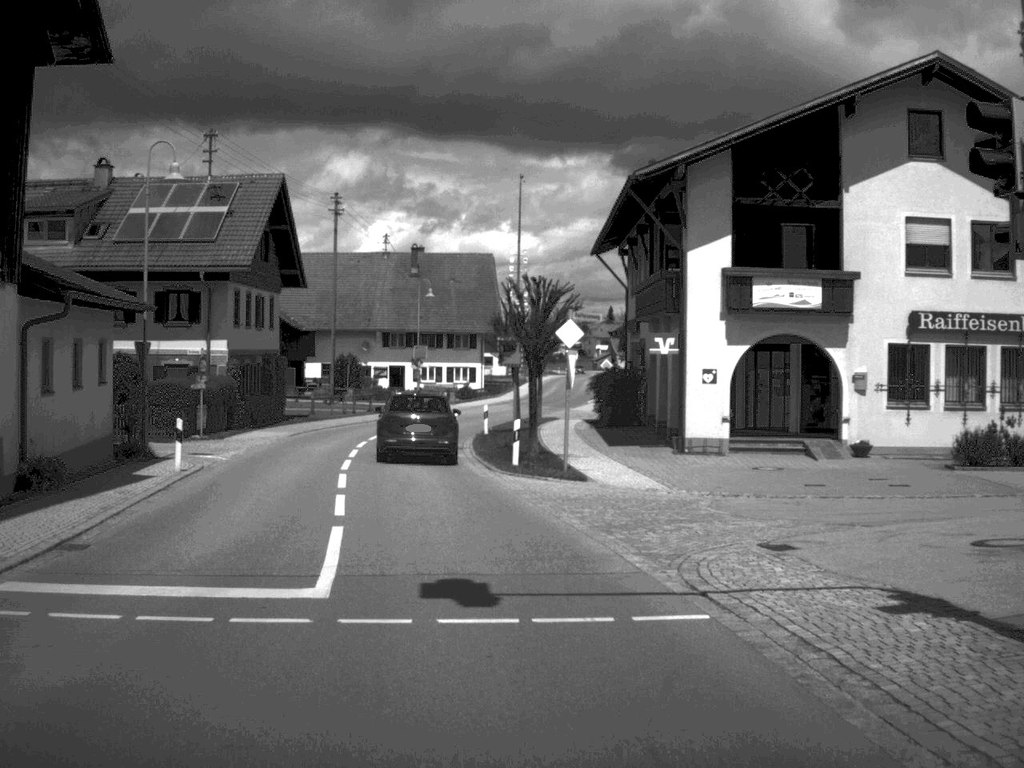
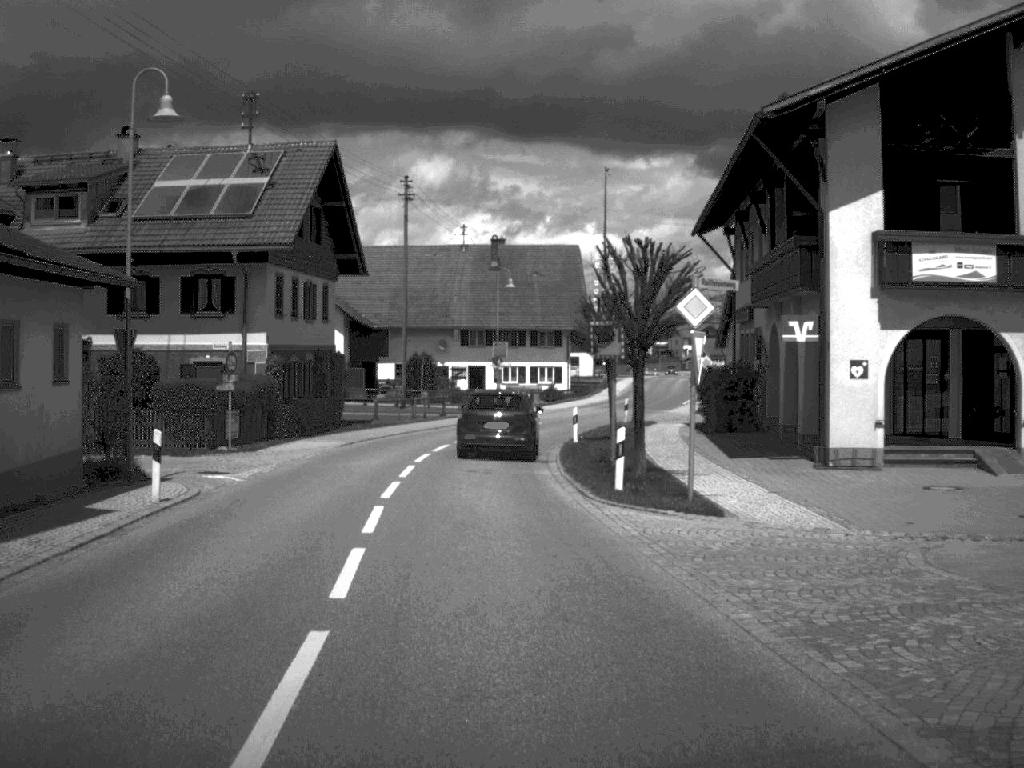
(-0.2, +6.9) m; -4°
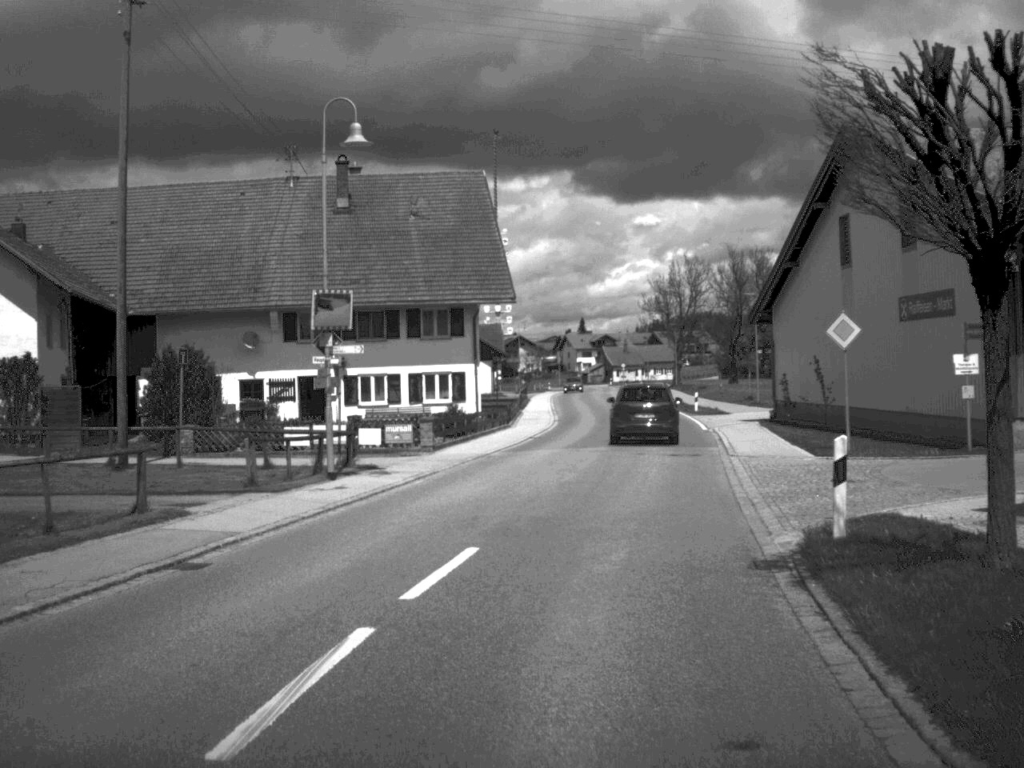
(-0.2, +39.5) m; +6°
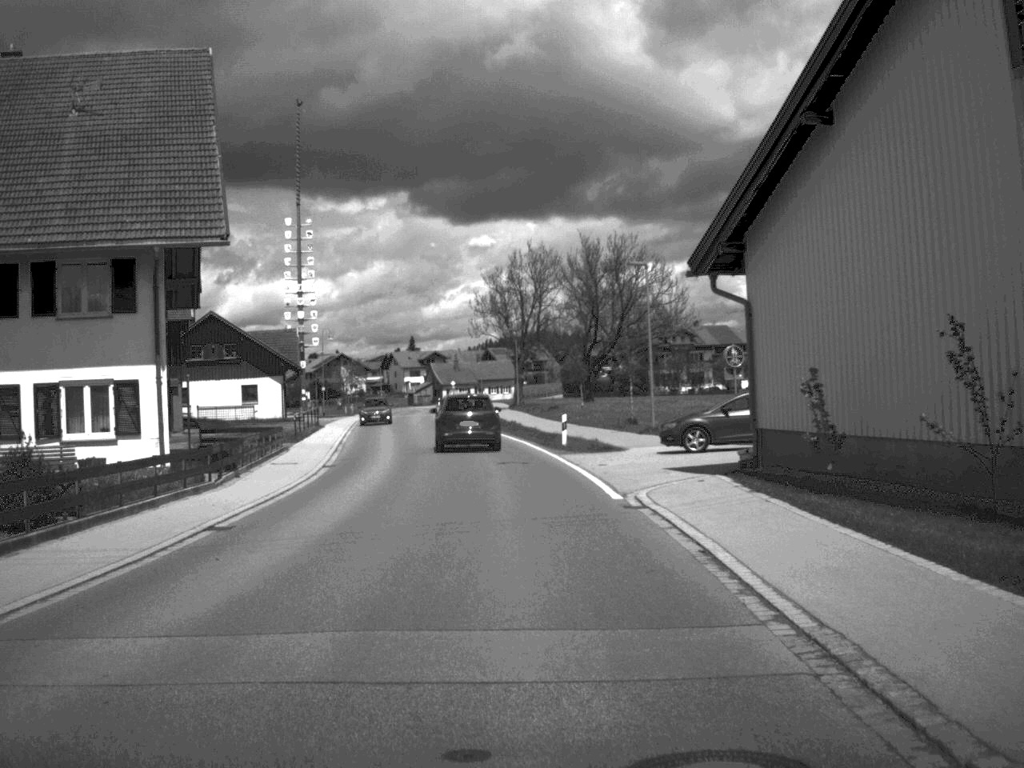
(+2.0, +24.0) m; +7°
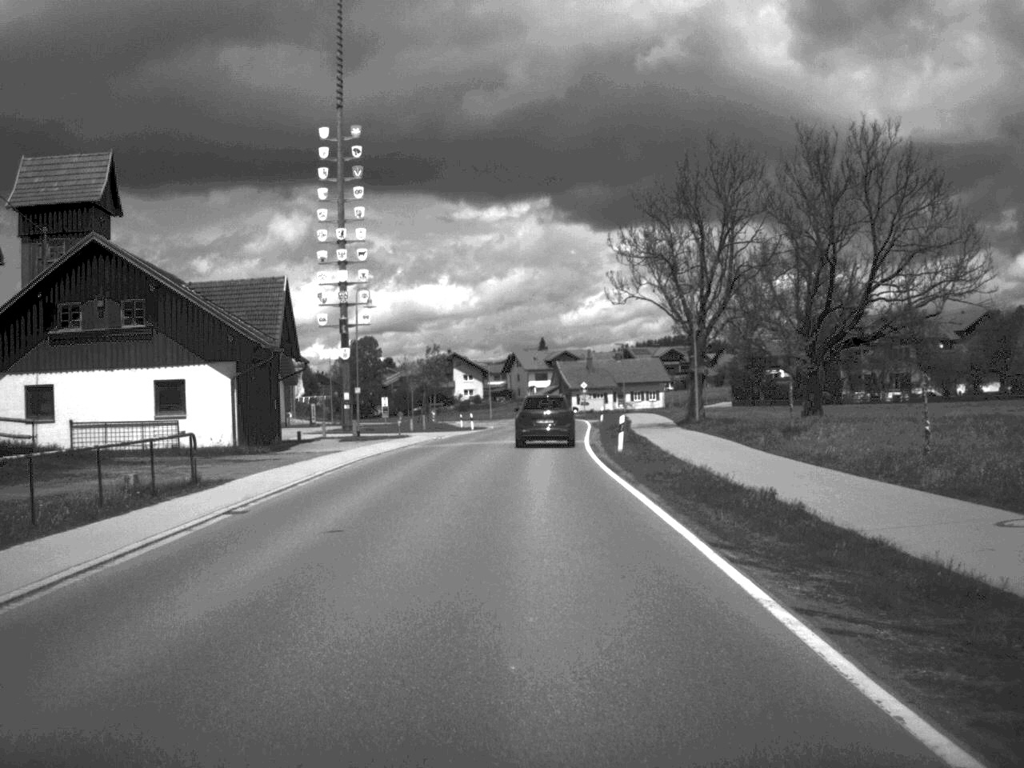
(-2.1, +43.1) m; -6°
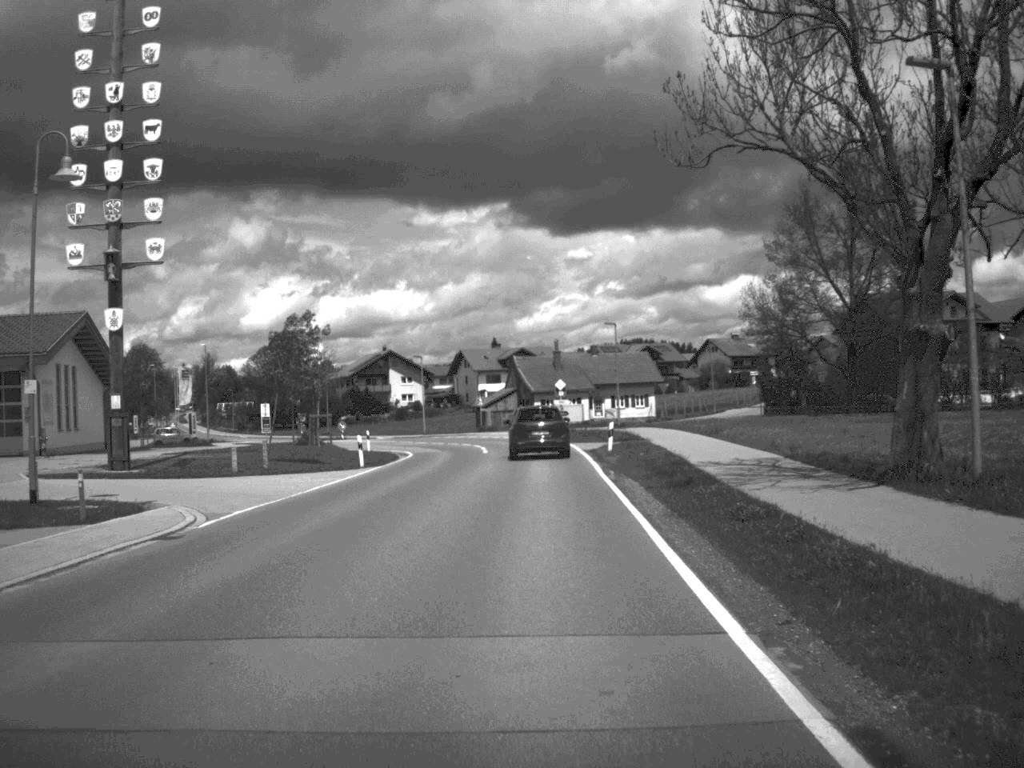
(+0.3, +36.9) m; +2°
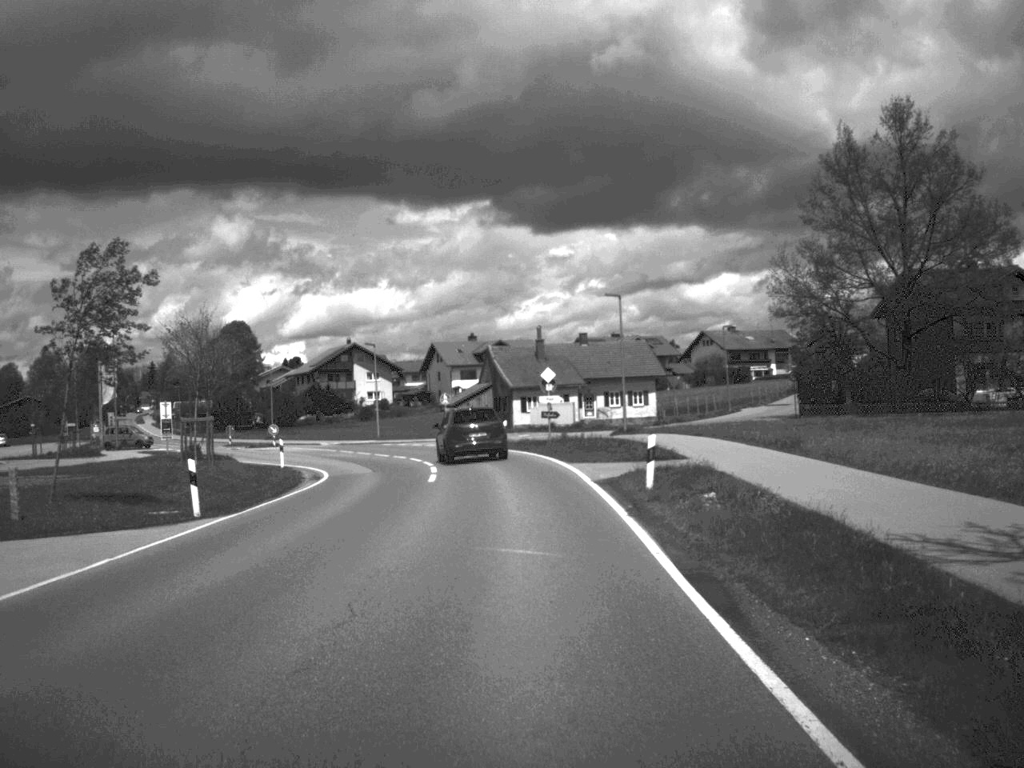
(+0.1, +18.2) m; +1°
